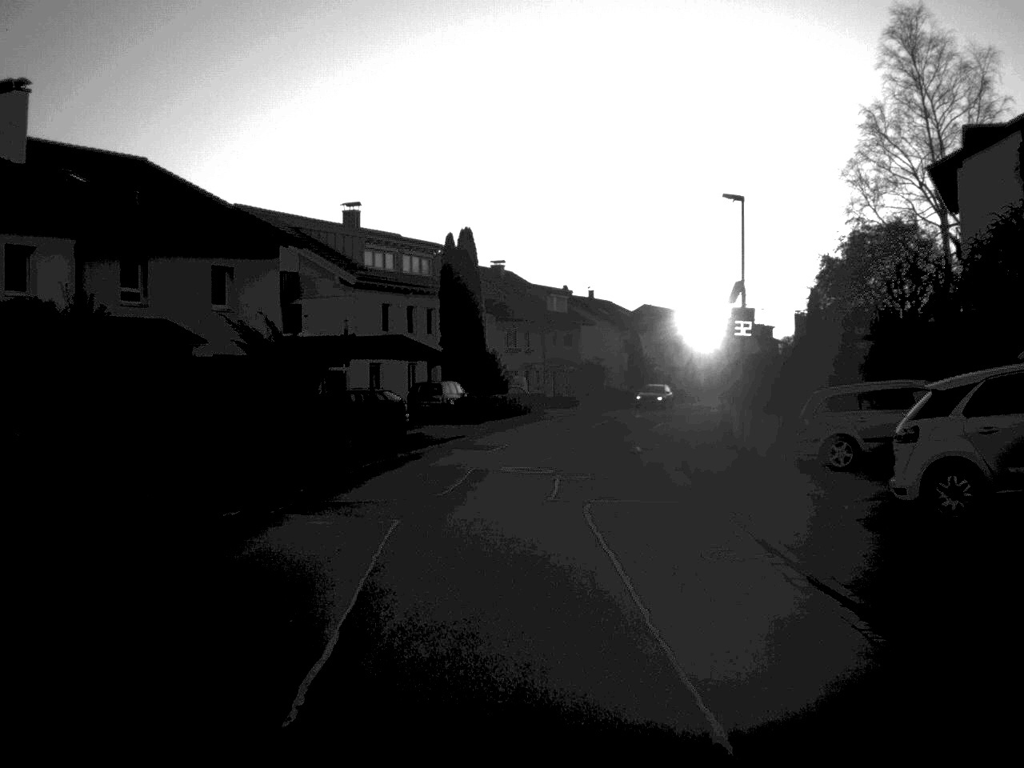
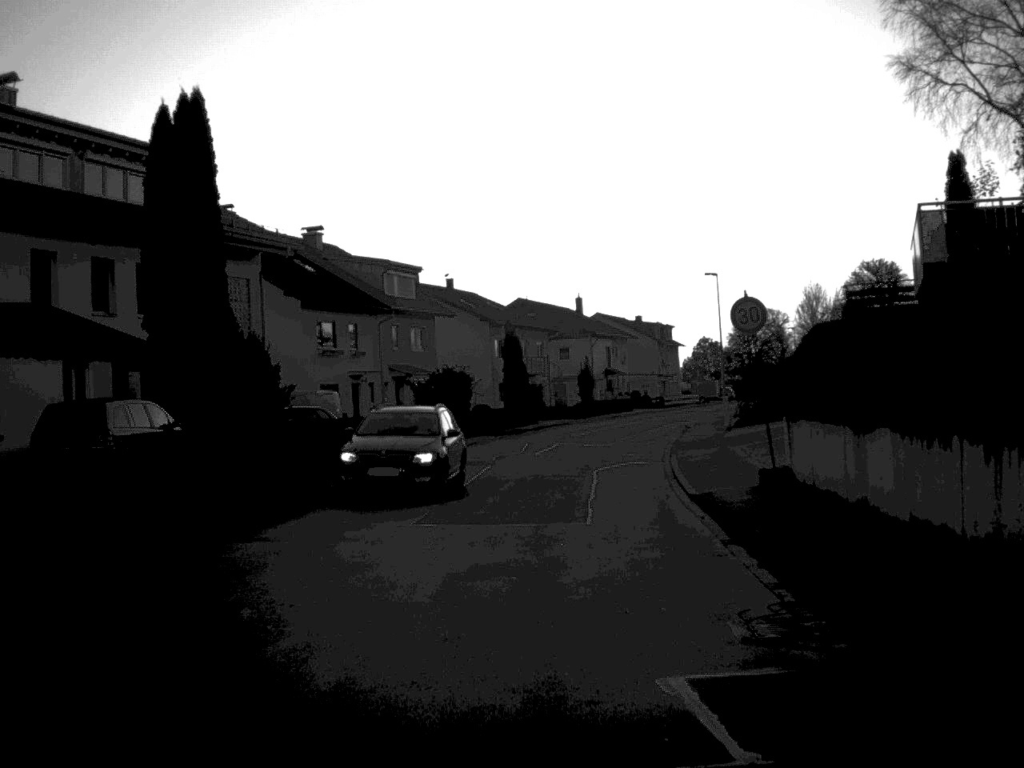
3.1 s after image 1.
(+1.4, +28.7) m; +6°
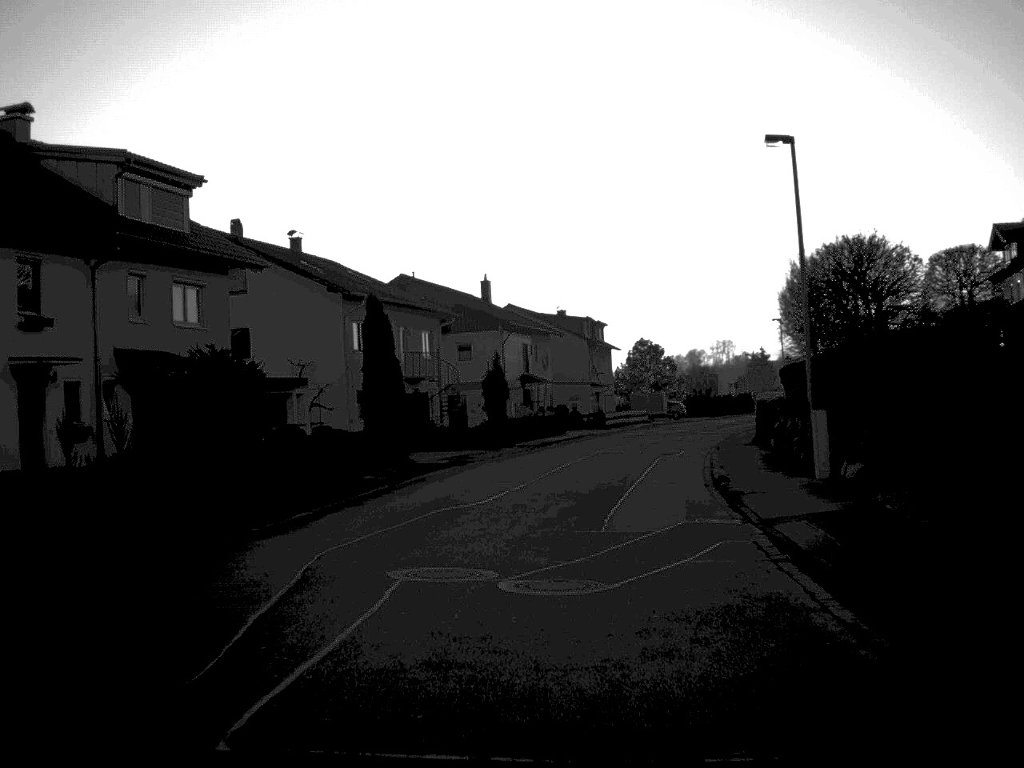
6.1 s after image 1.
(+1.0, +28.9) m; +4°
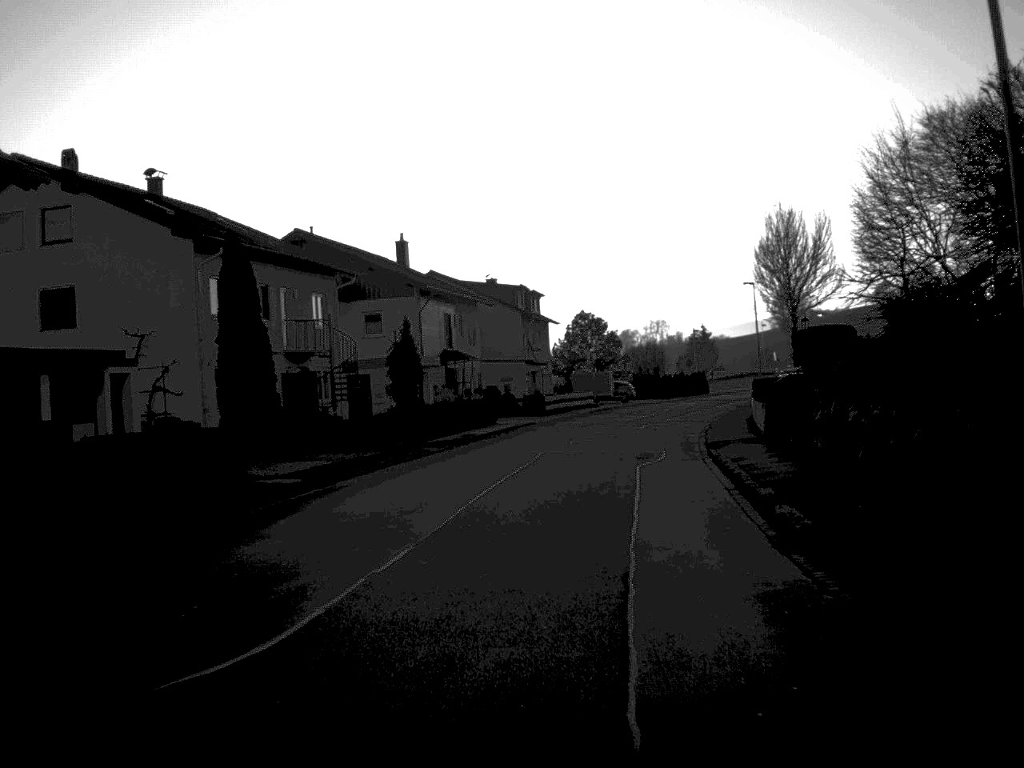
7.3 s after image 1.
(+0.3, +12.9) m; +3°
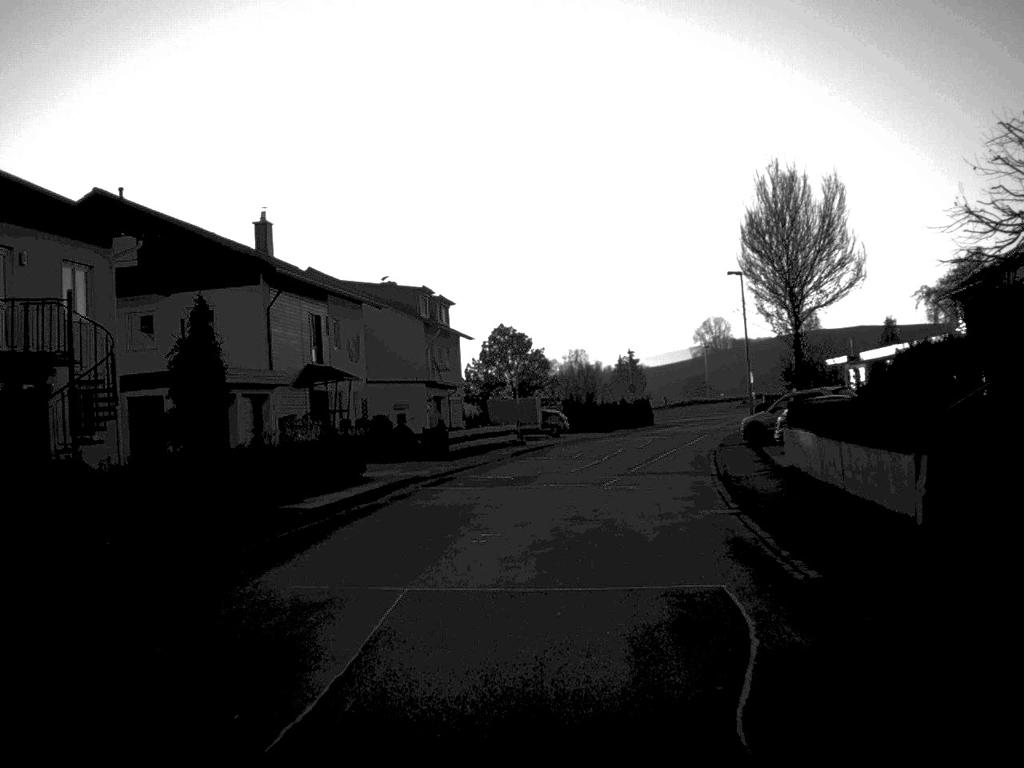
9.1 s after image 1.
(+0.6, +18.5) m; +4°
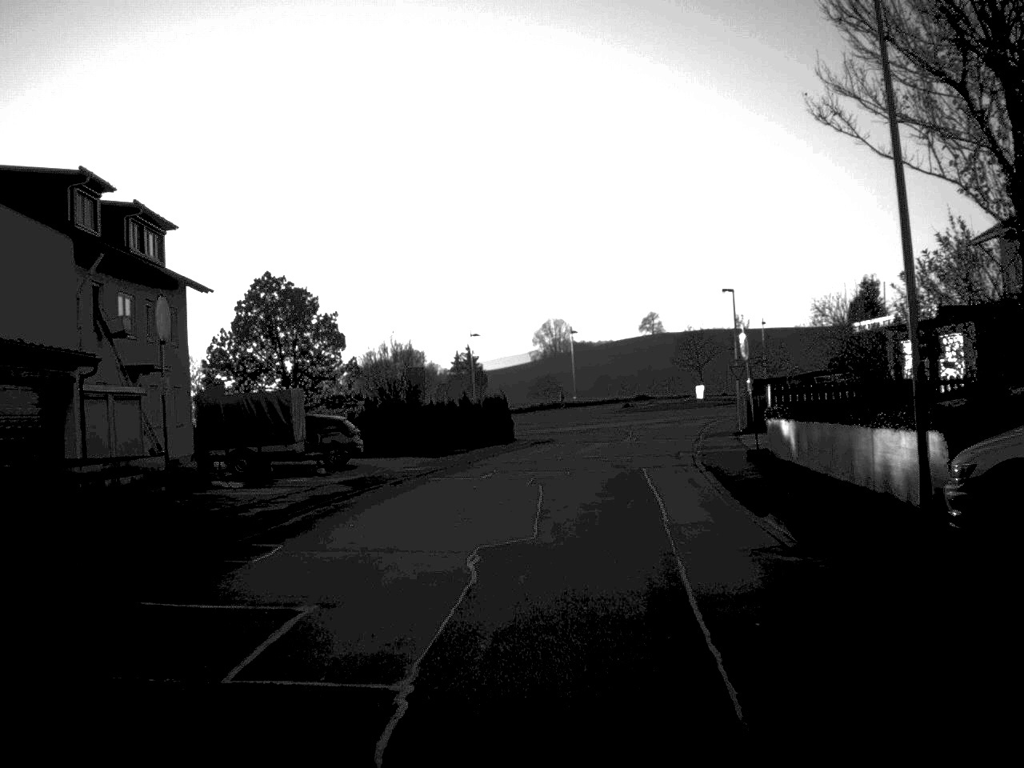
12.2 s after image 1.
(+2.0, +33.3) m; +7°
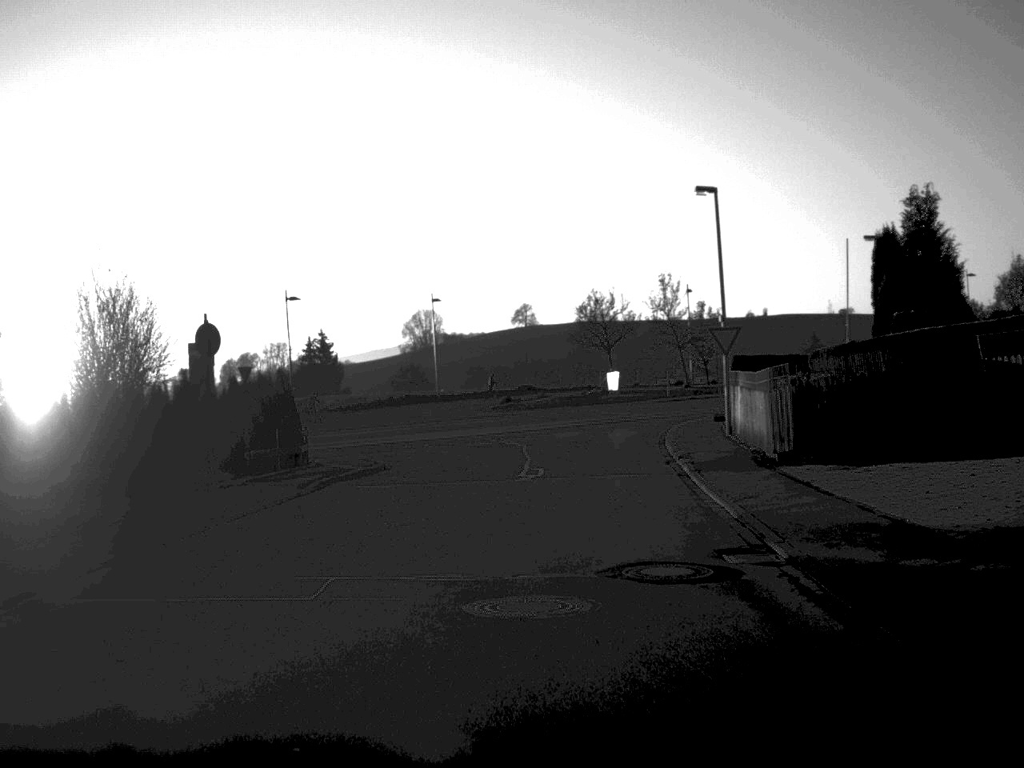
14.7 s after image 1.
(+1.4, +26.4) m; +6°
